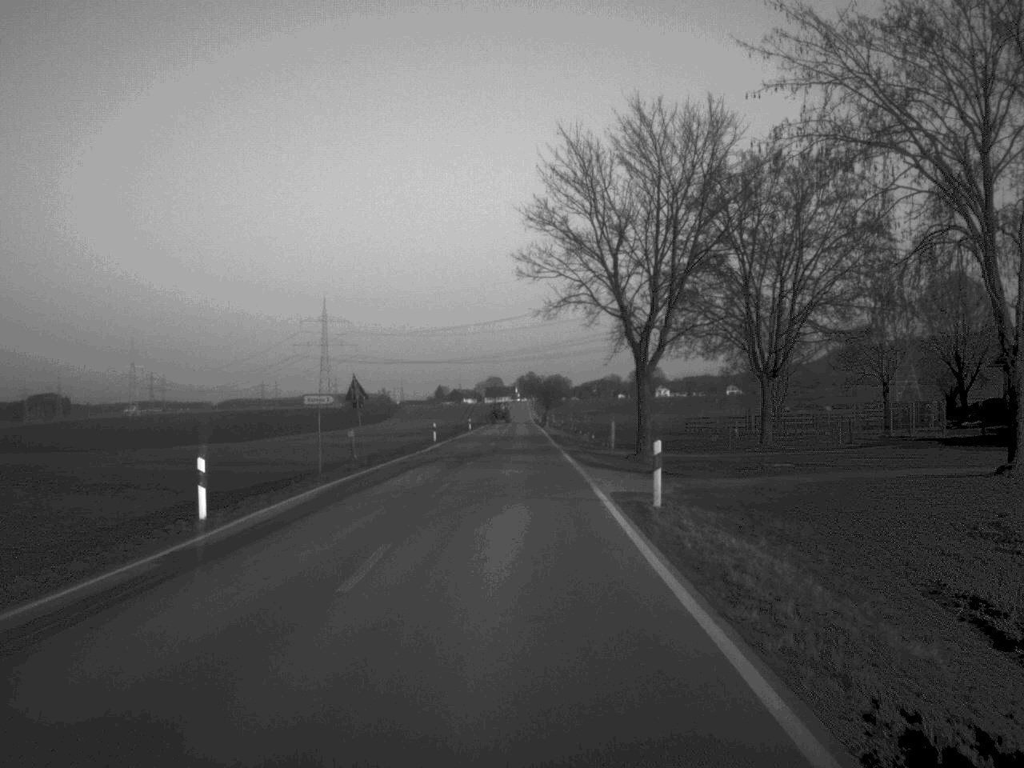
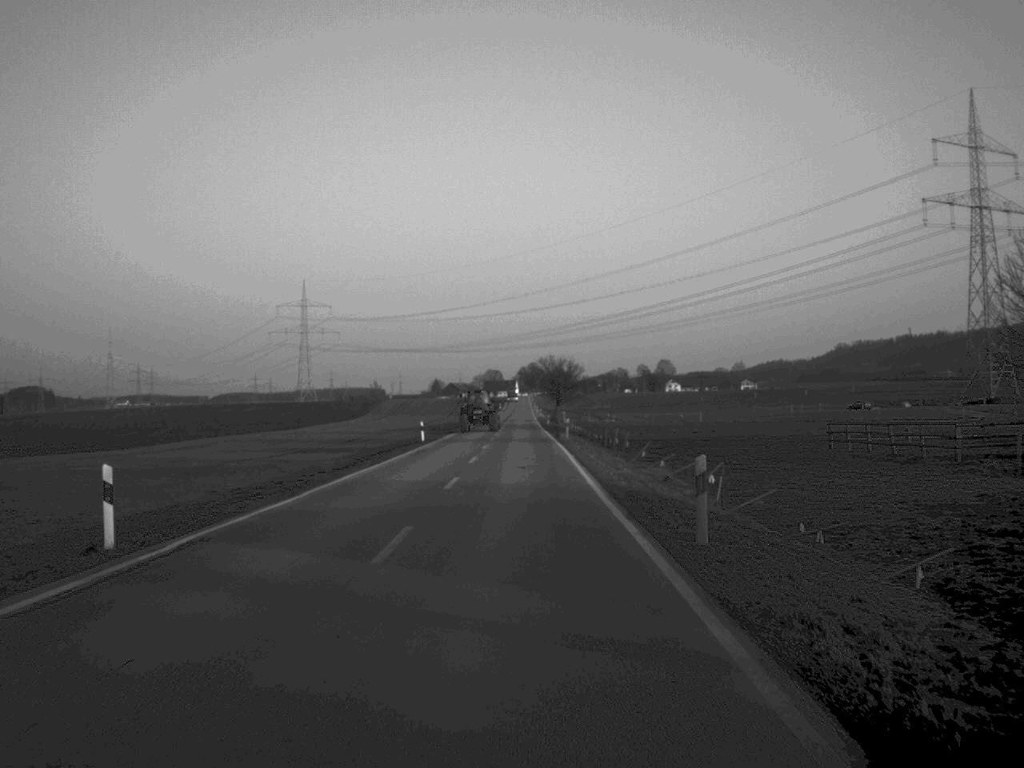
(0.0, +56.6) m; 0°
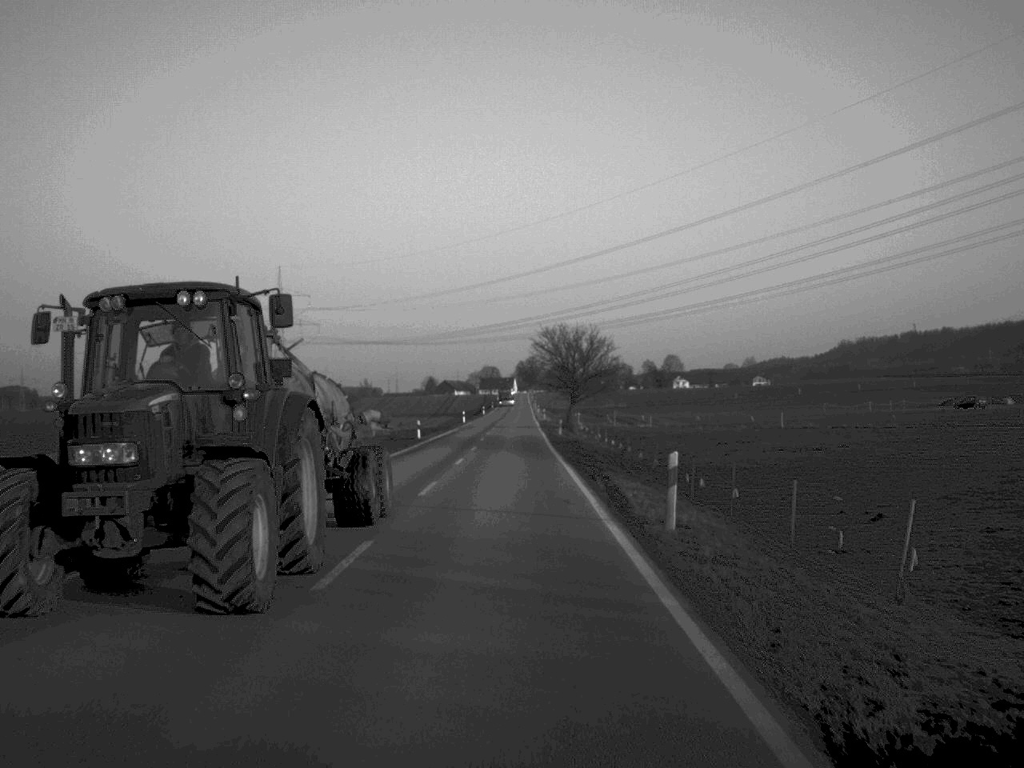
(+0.2, +48.0) m; 0°
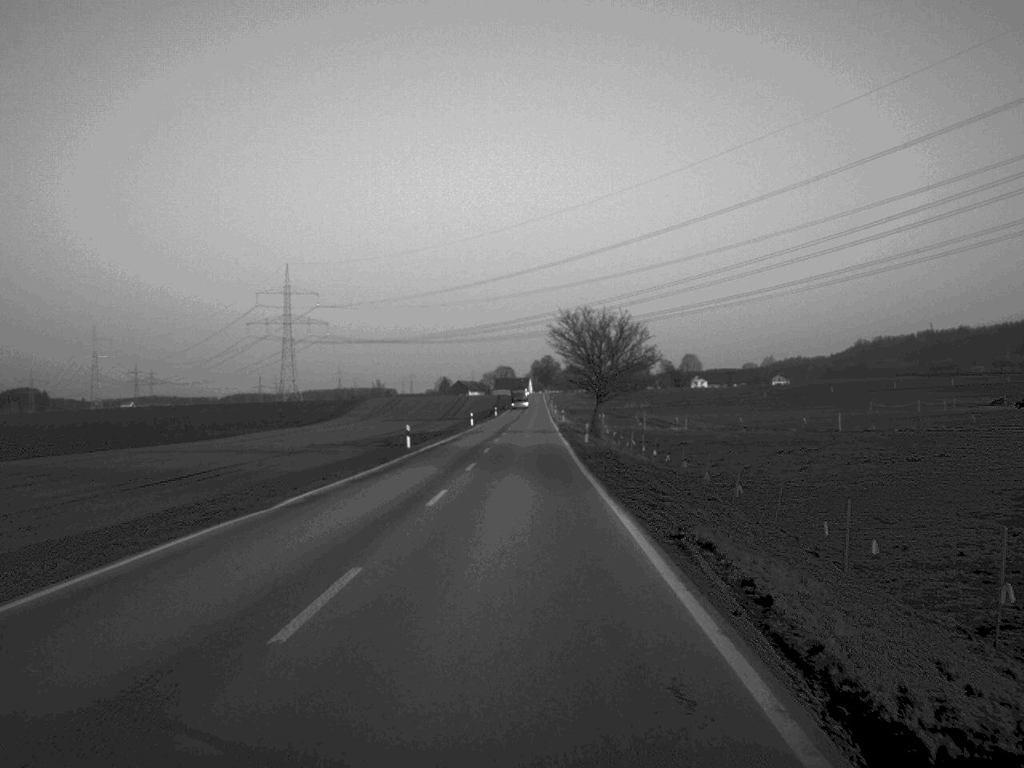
(-0.1, +14.0) m; -1°
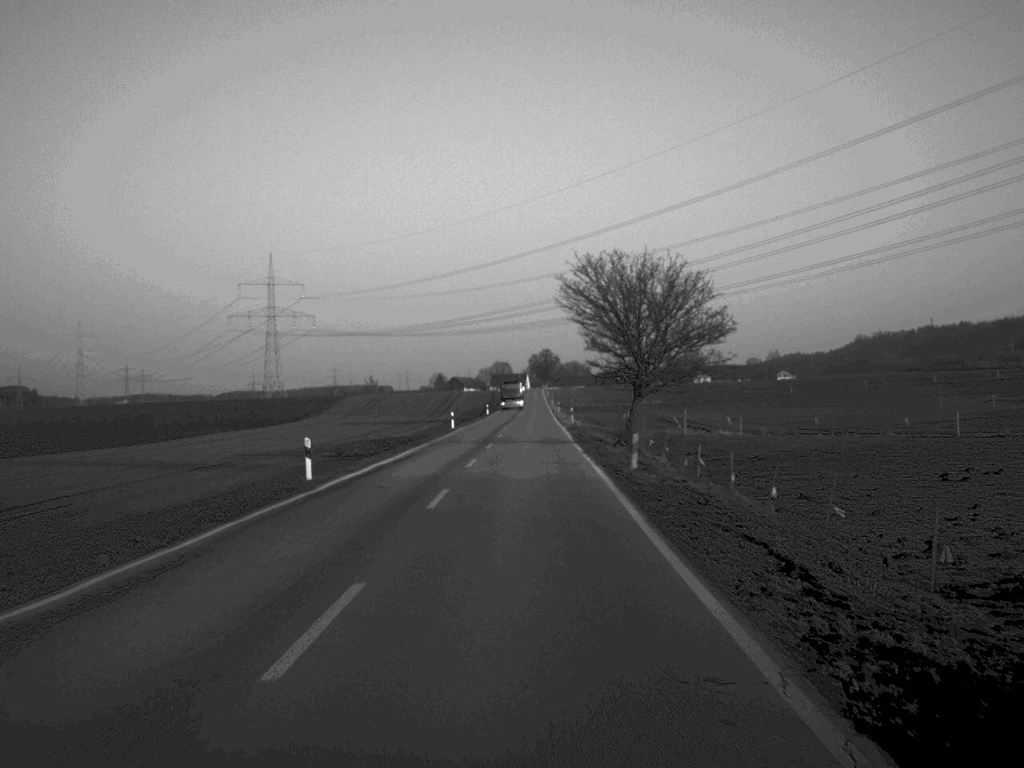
(0.0, +24.4) m; 0°
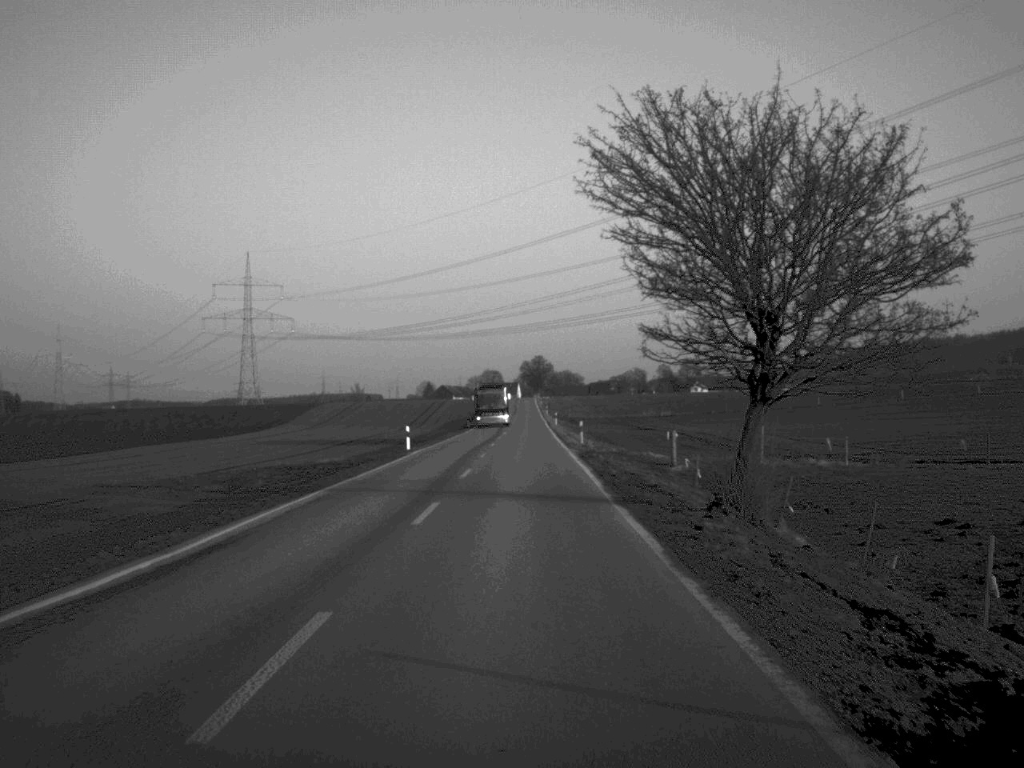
(+0.1, +24.3) m; 0°
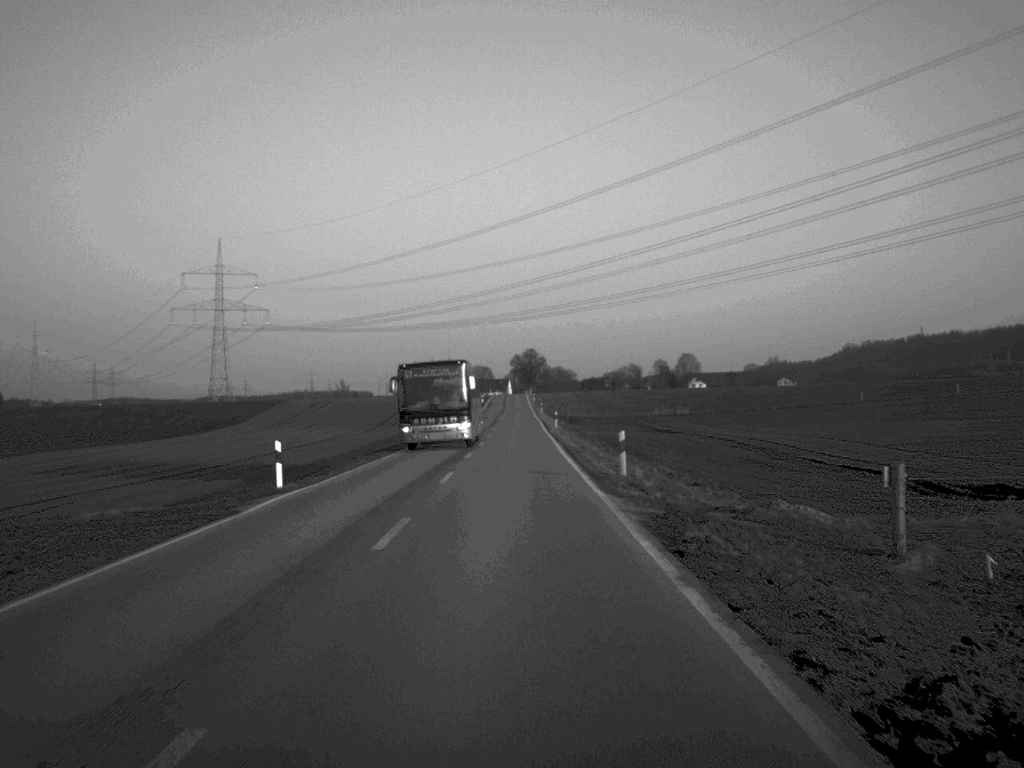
(+0.1, +26.9) m; 0°
